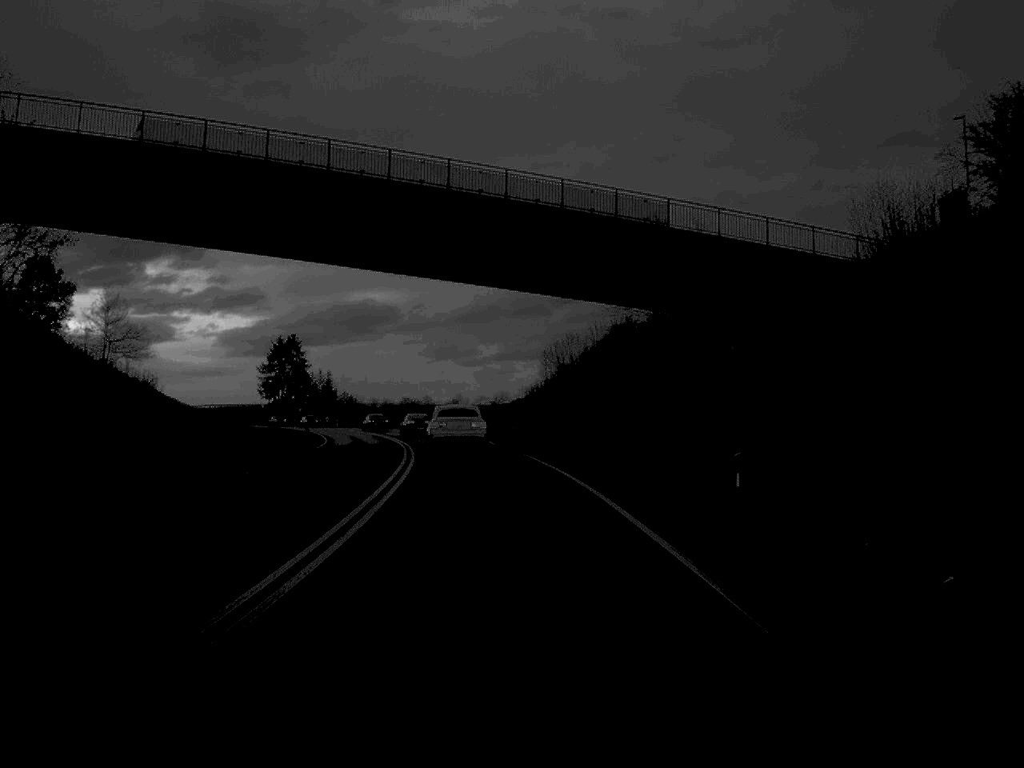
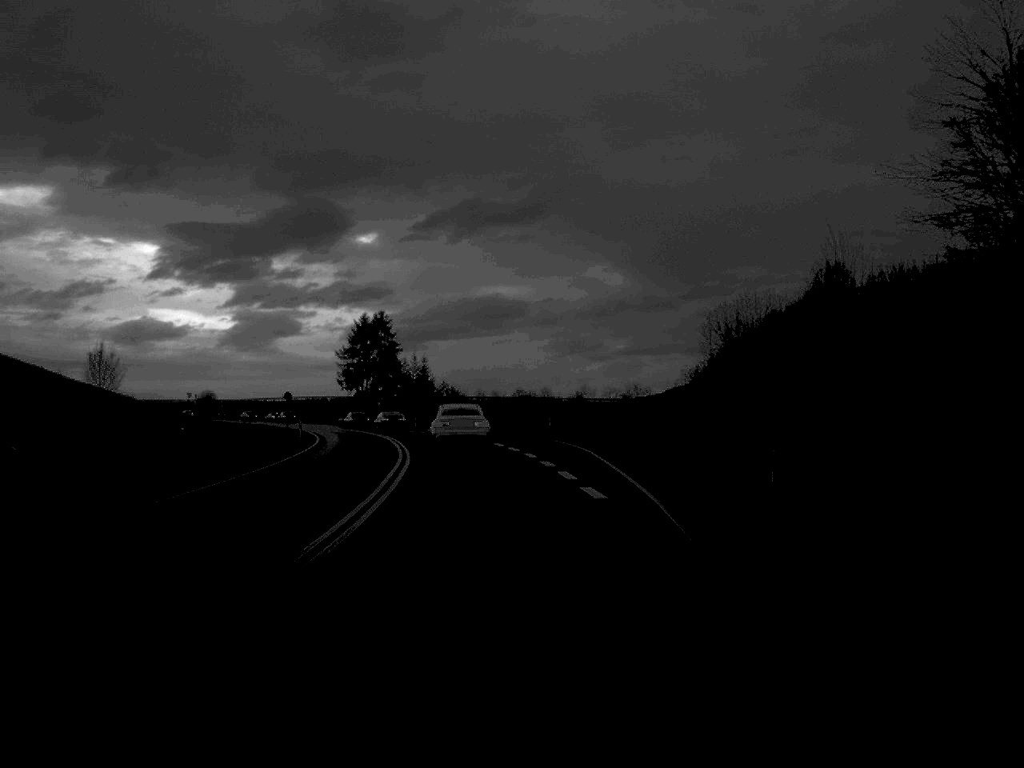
(-2.1, +47.8) m; -6°
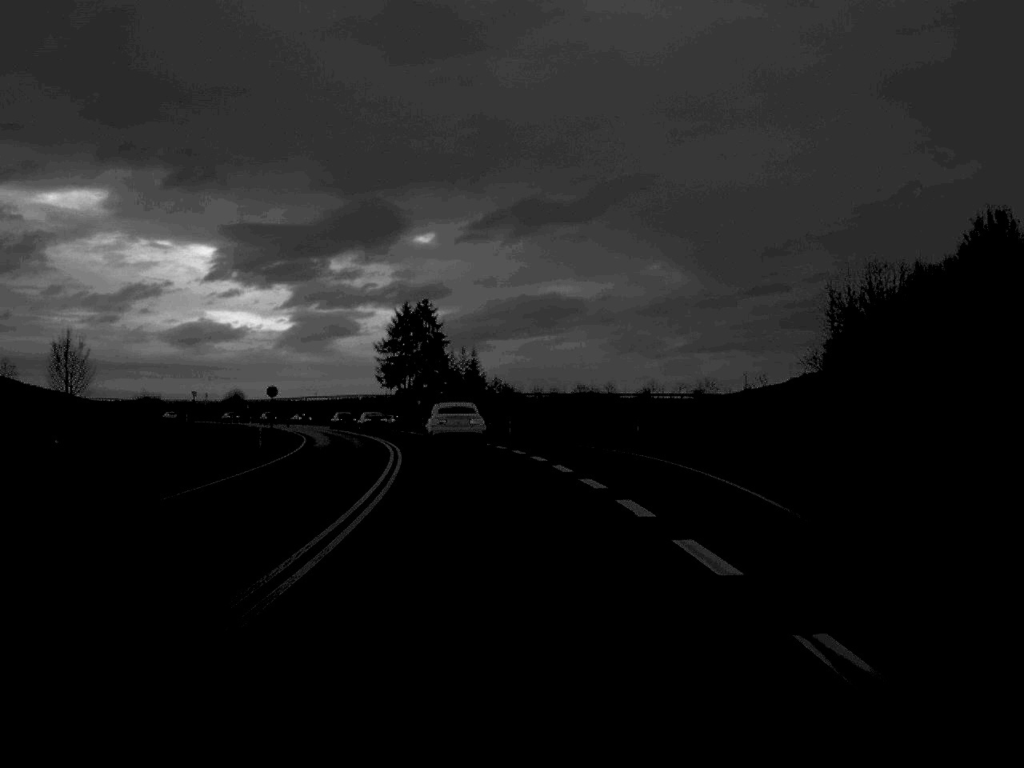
(-0.5, +23.0) m; -3°
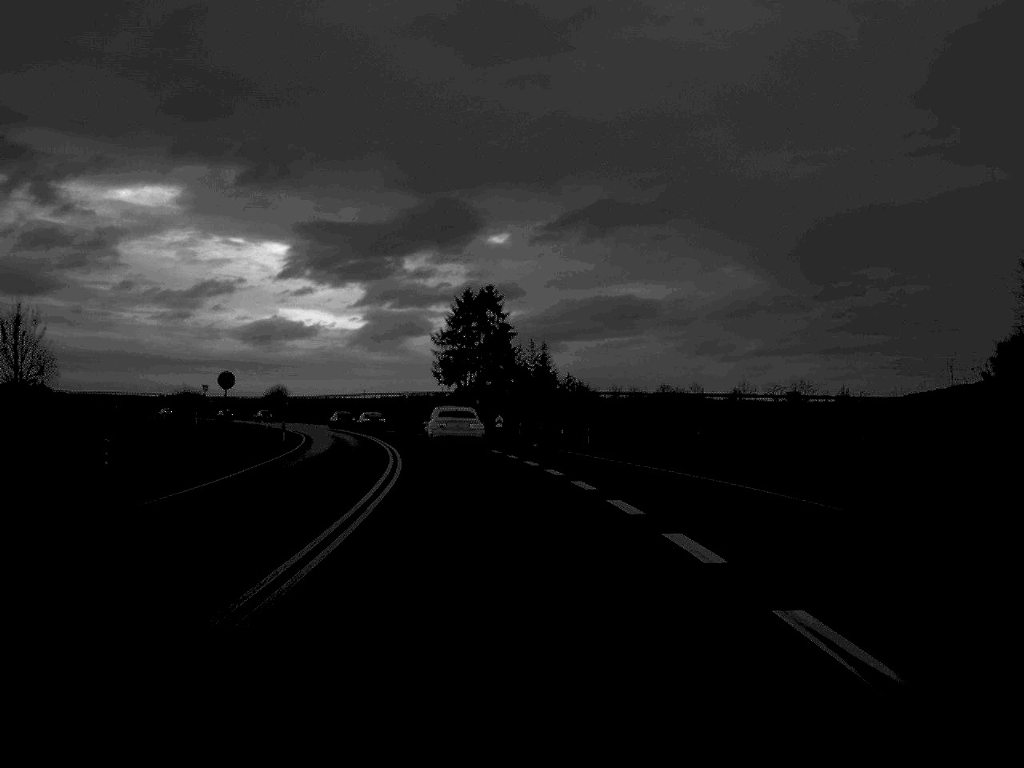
(-0.6, +22.7) m; -3°
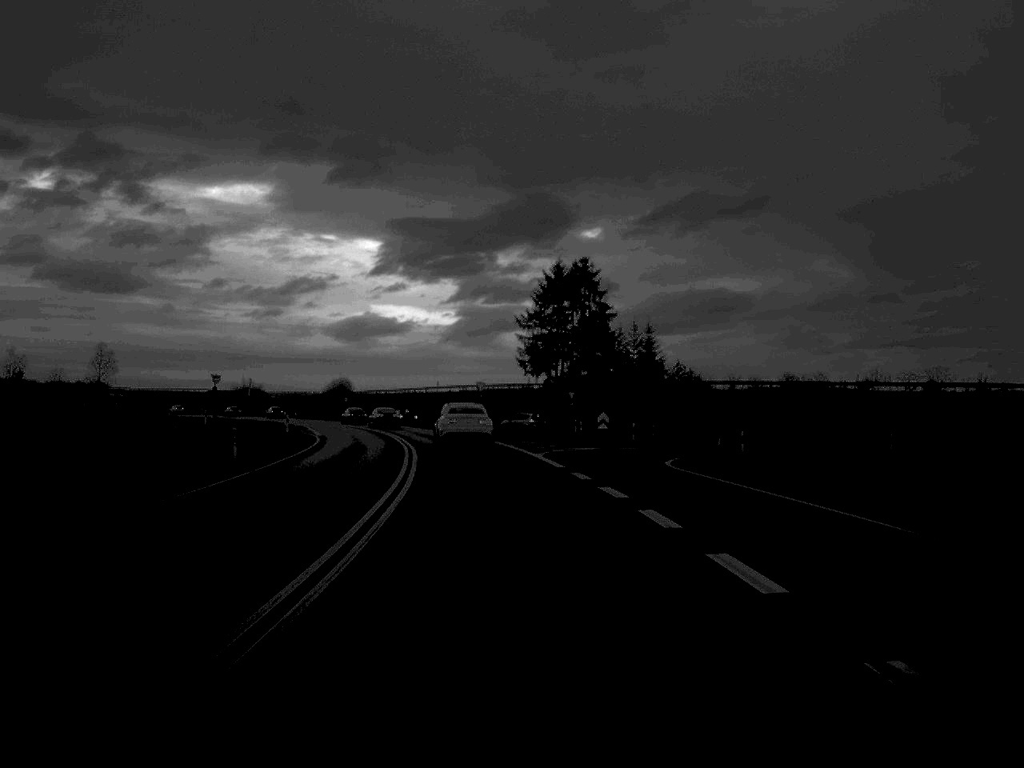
(-0.9, +25.7) m; -4°
